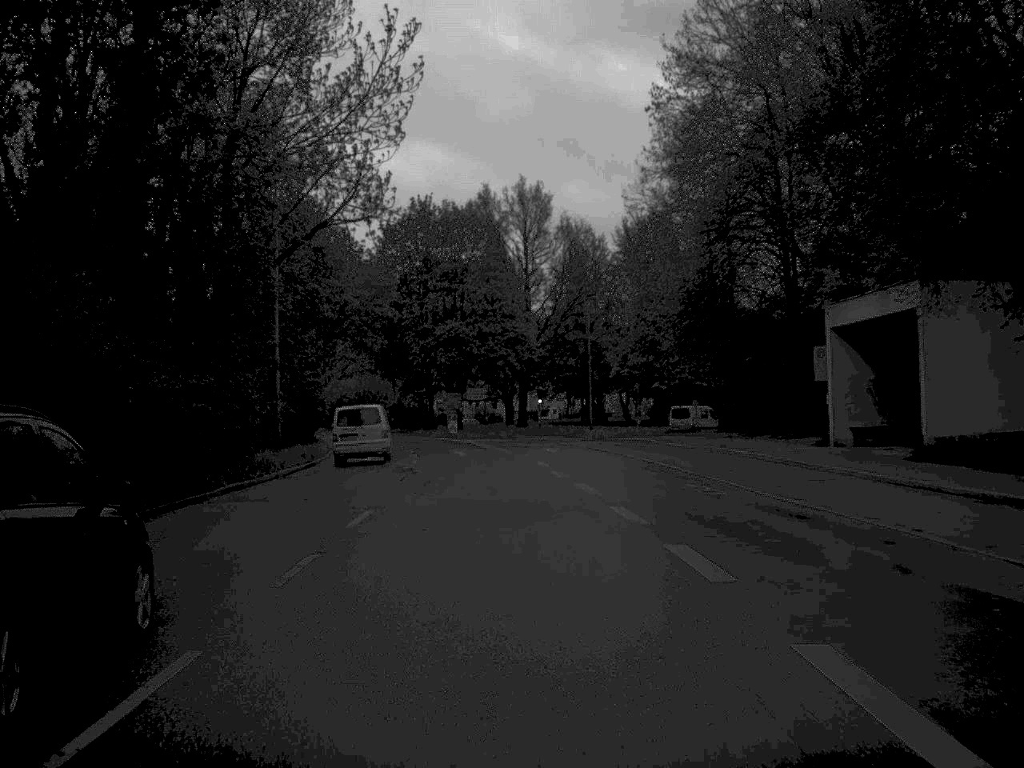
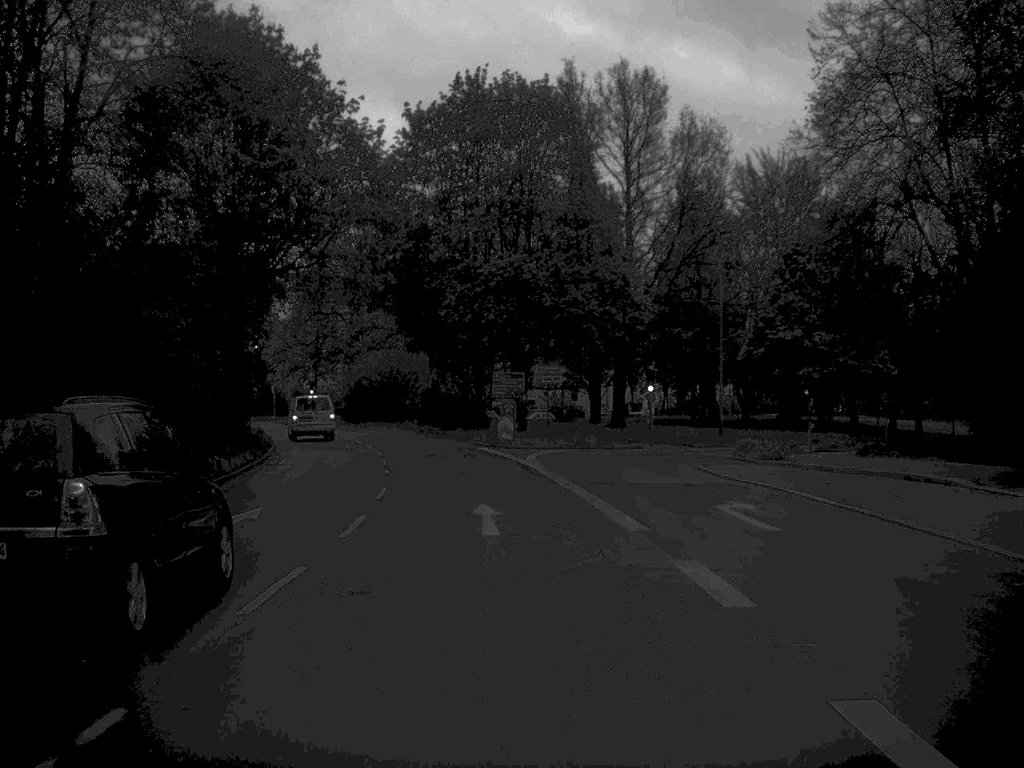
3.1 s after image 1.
(-0.9, +31.6) m; -4°
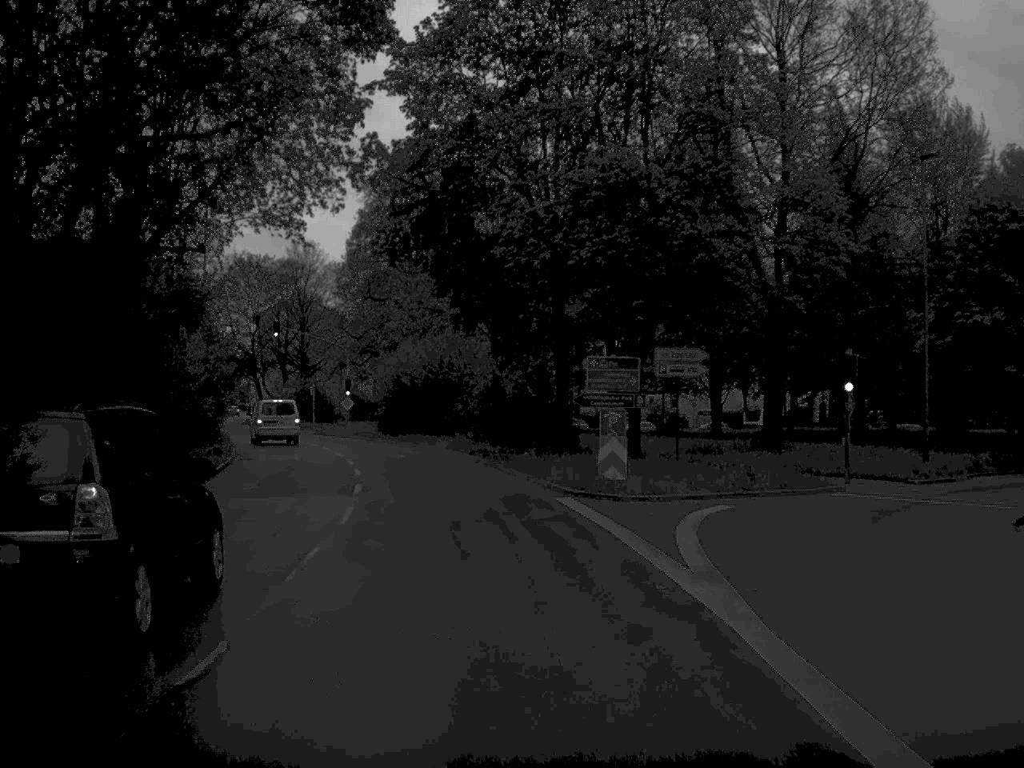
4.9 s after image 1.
(-0.6, +21.3) m; -4°
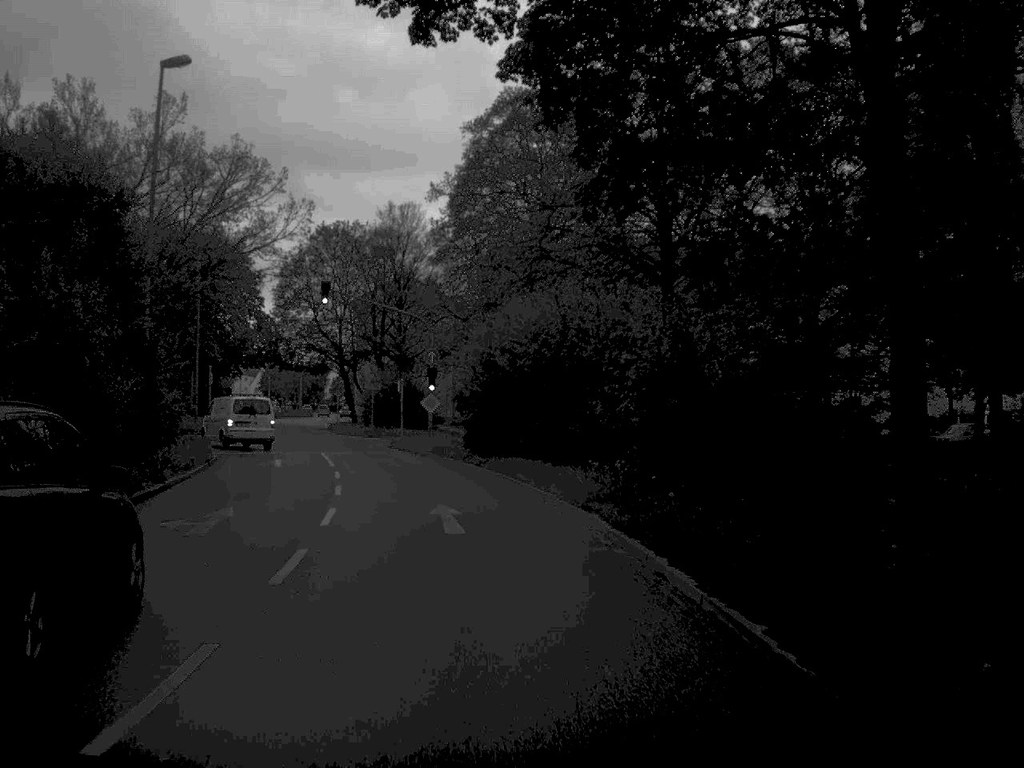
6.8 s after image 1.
(-1.2, +23.8) m; -6°
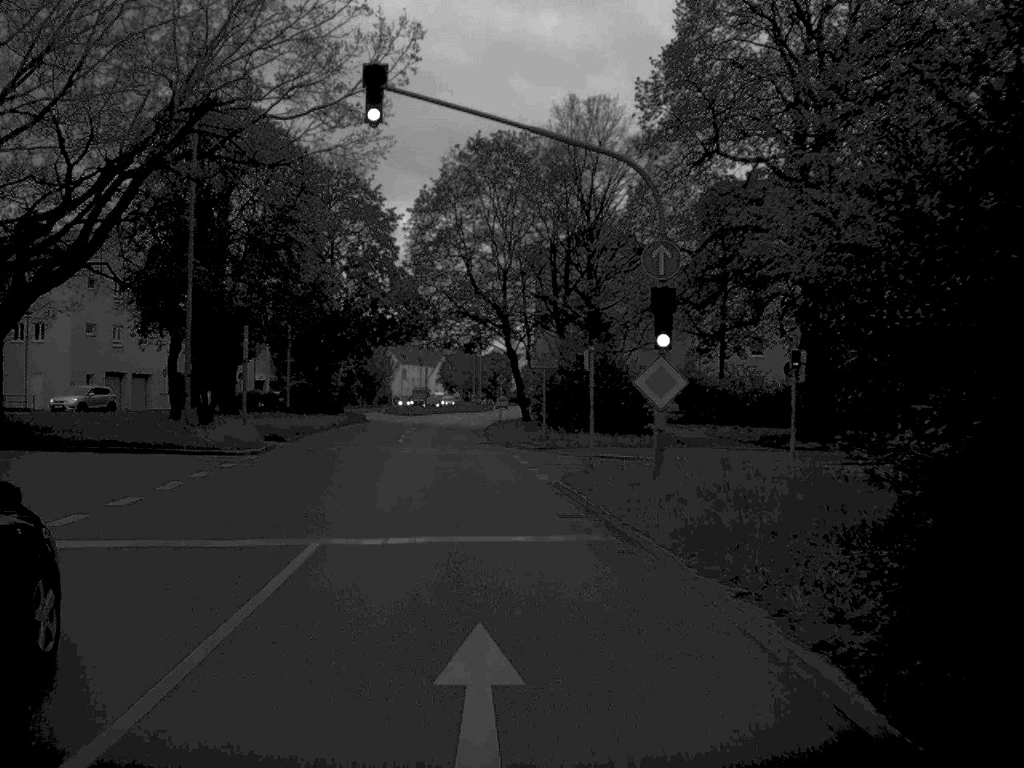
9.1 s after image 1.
(-2.6, +31.1) m; -9°
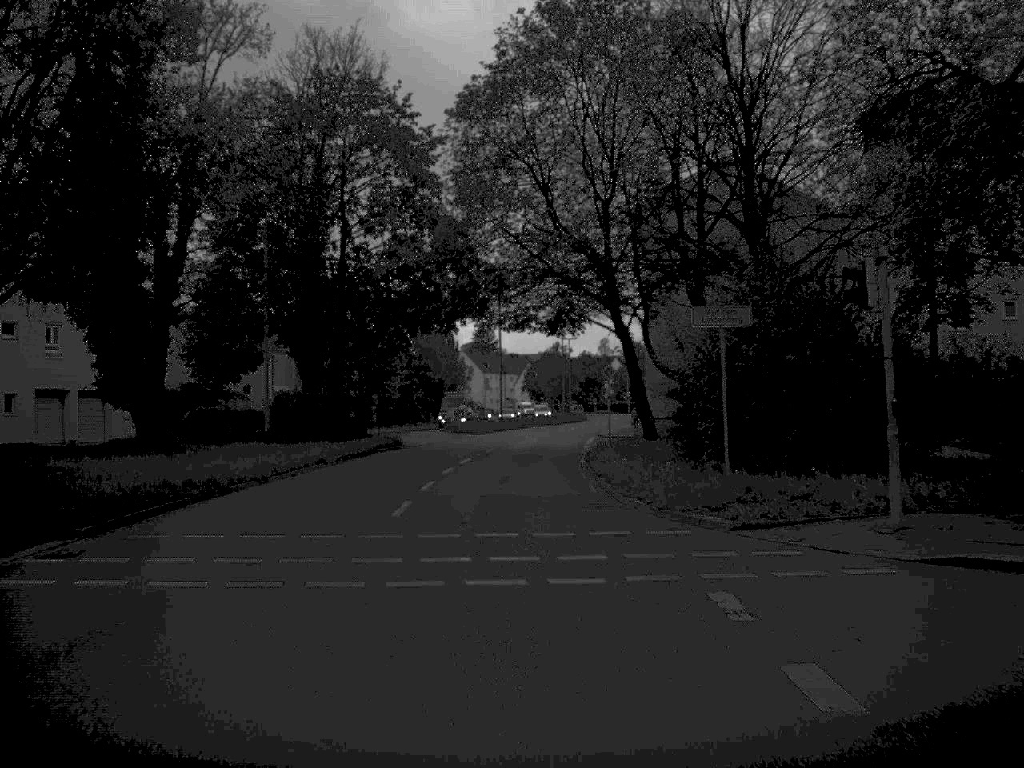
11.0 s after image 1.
(-1.1, +25.9) m; -4°
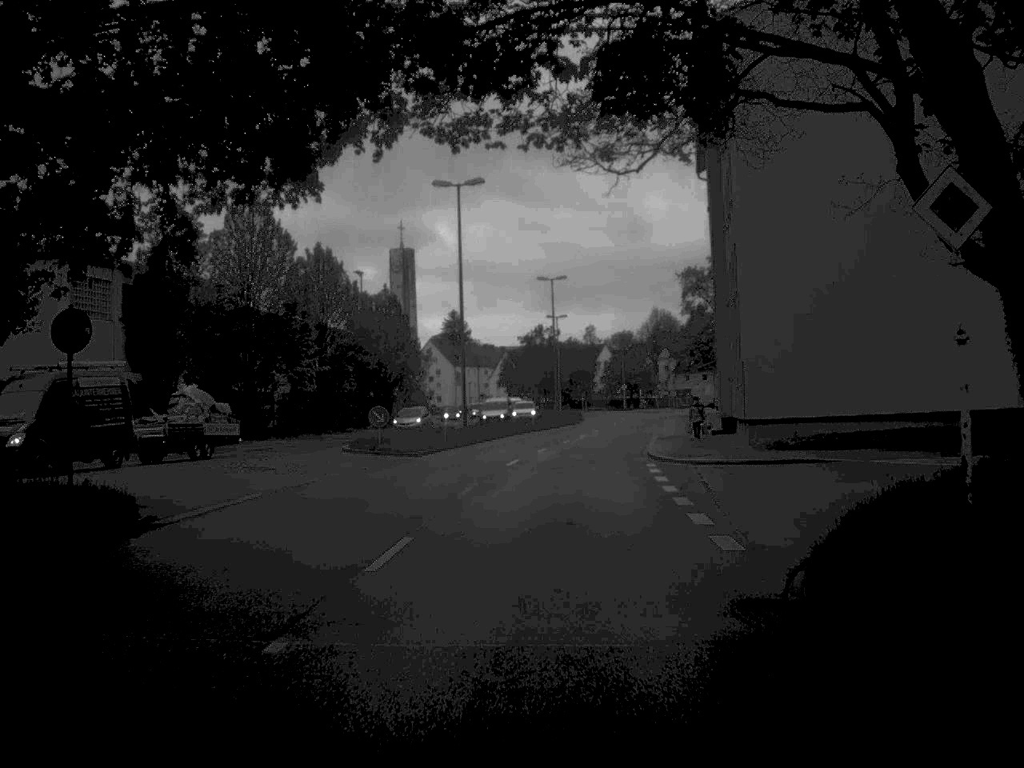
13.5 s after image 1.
(-0.3, +34.1) m; +1°
